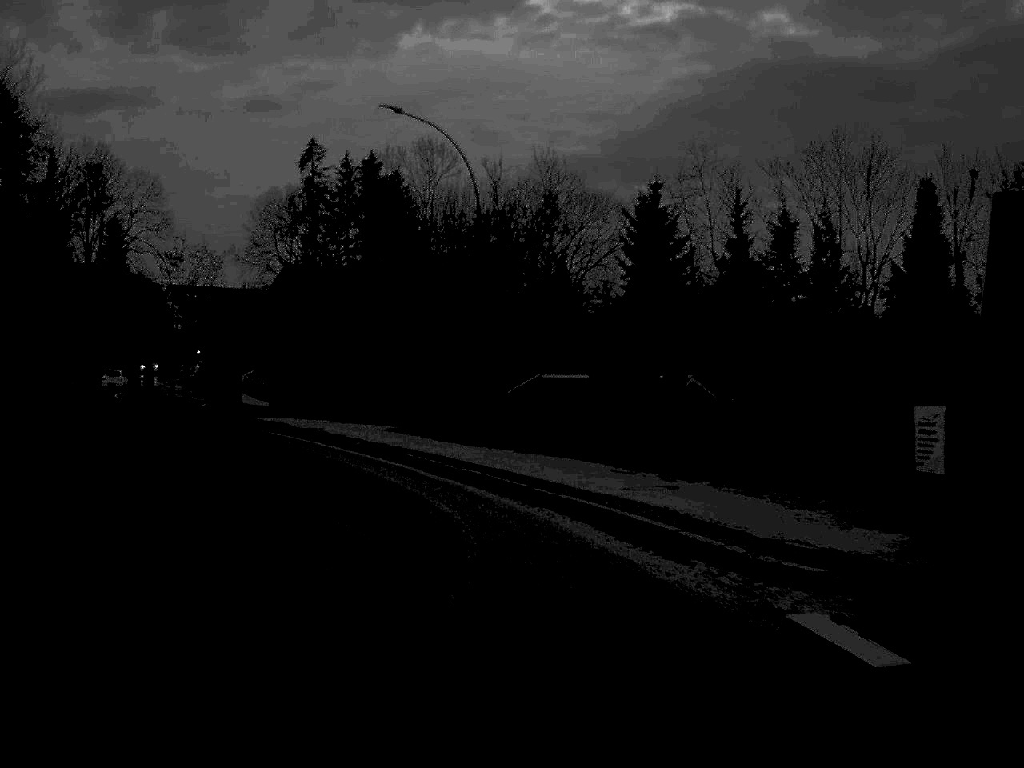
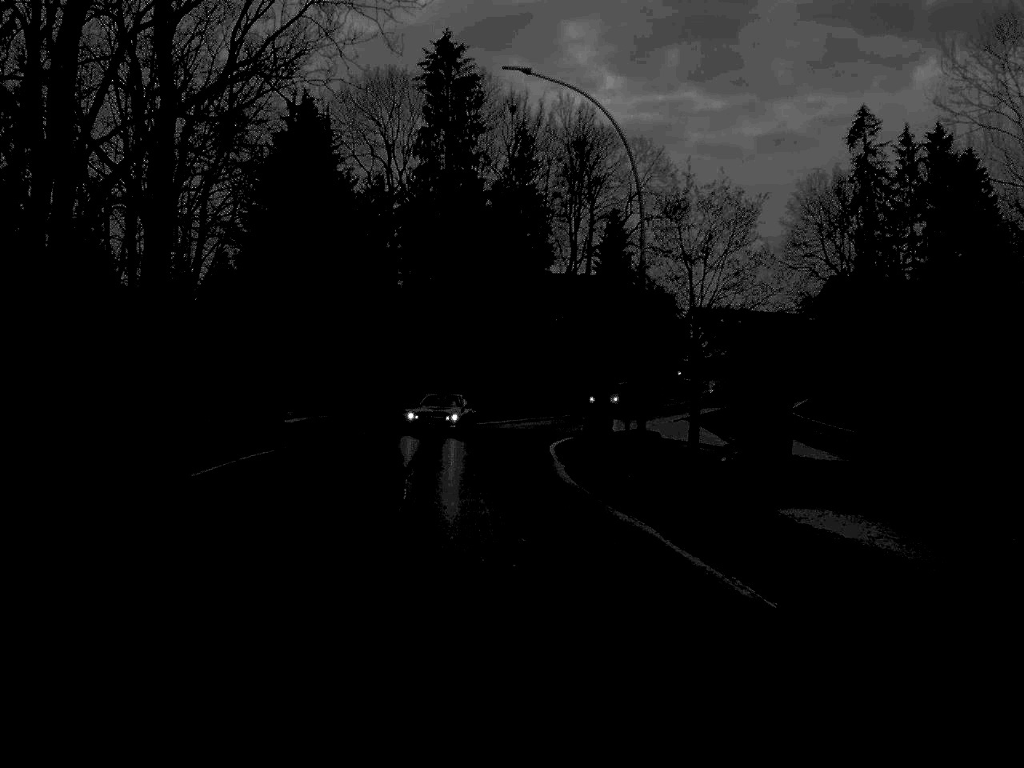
(-8.1, +35.7) m; -23°
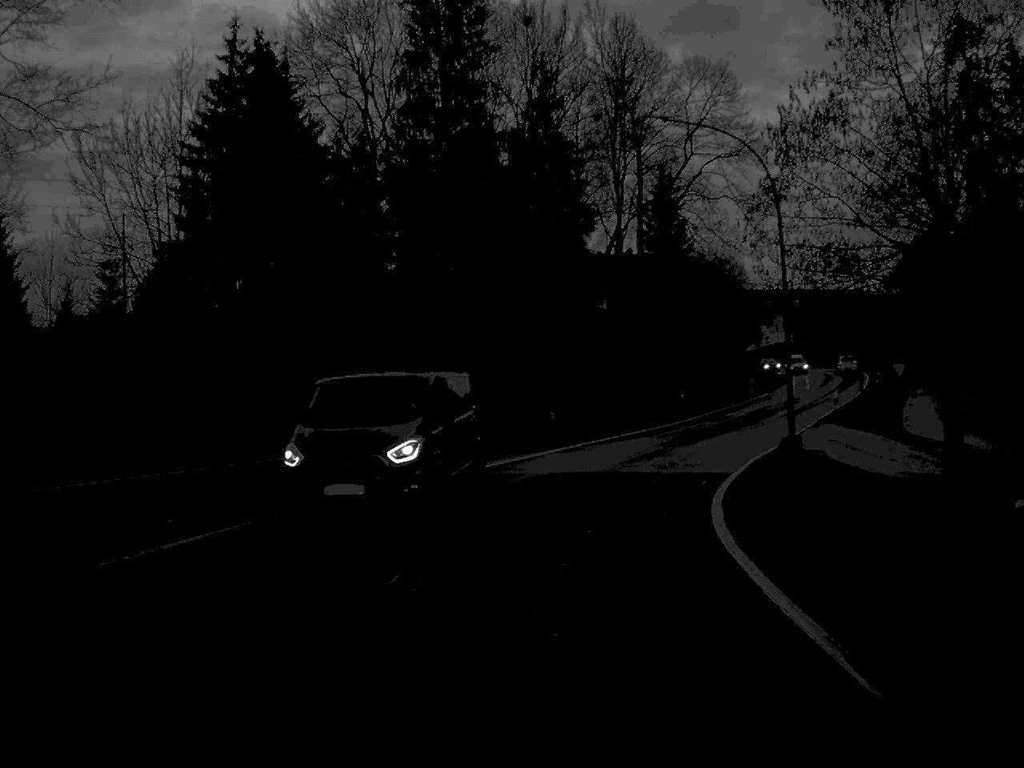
(-0.8, +26.7) m; -1°
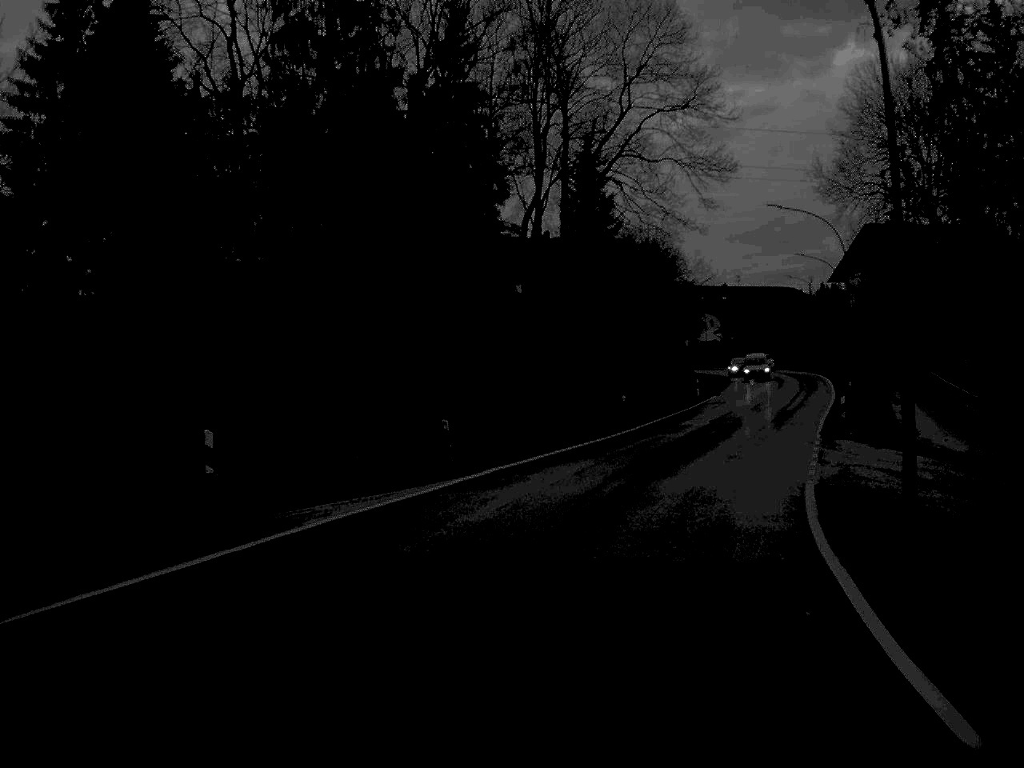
(+0.5, +14.6) m; +4°
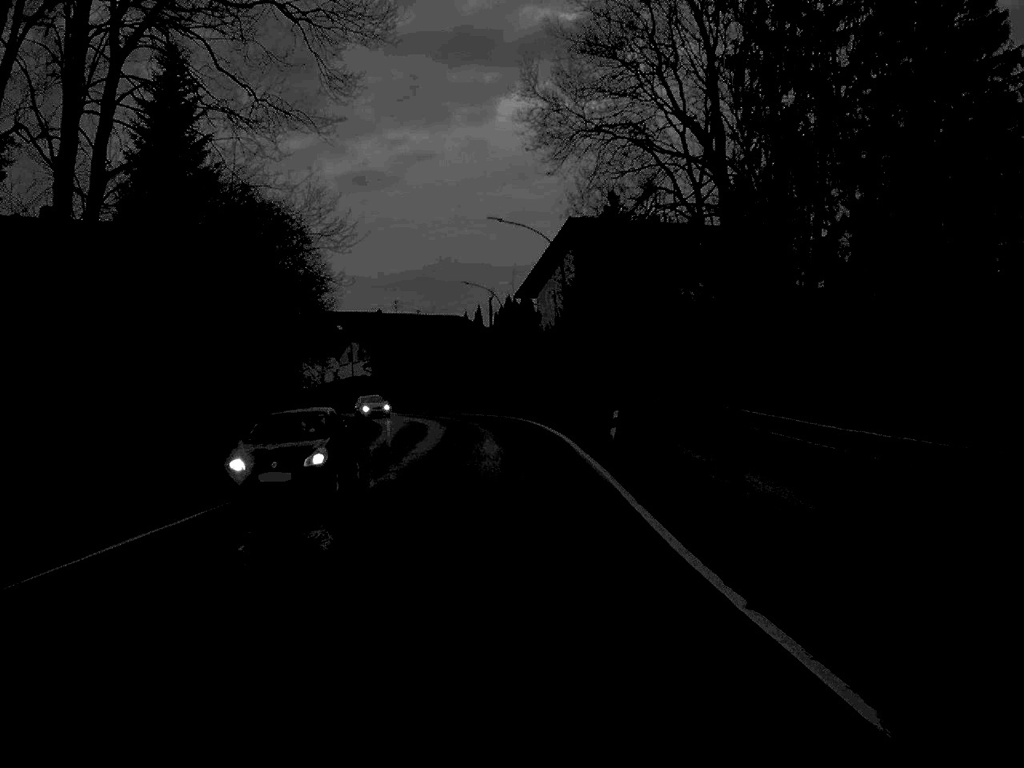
(+5.5, +33.5) m; +15°
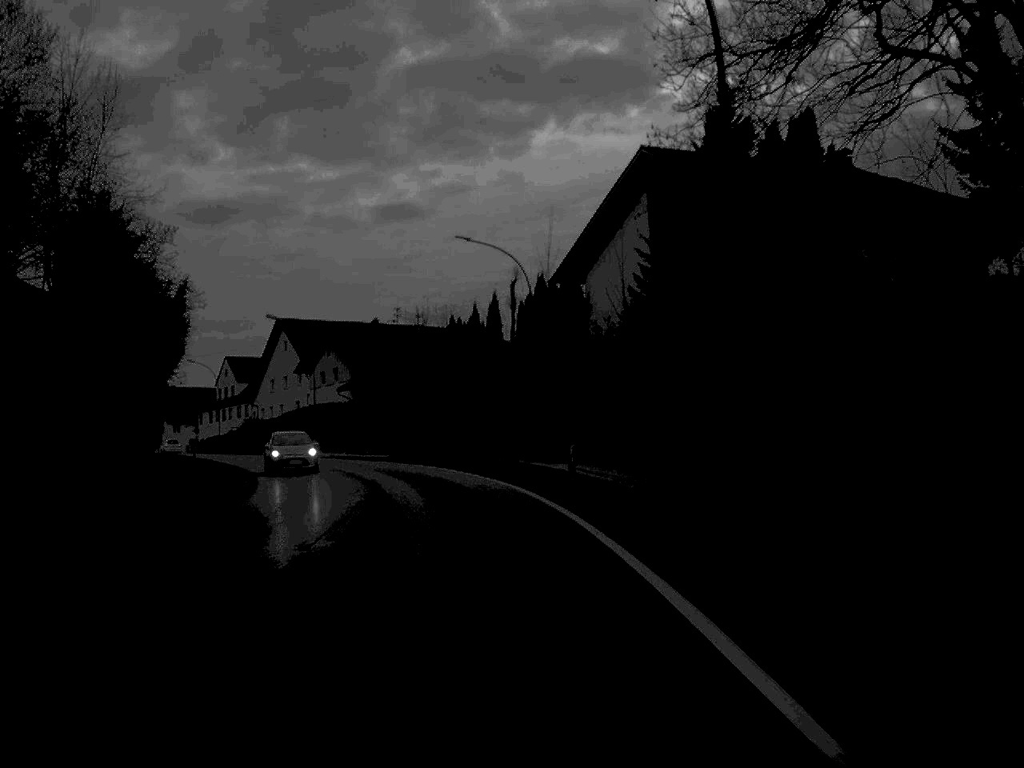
(-0.2, +36.8) m; -2°
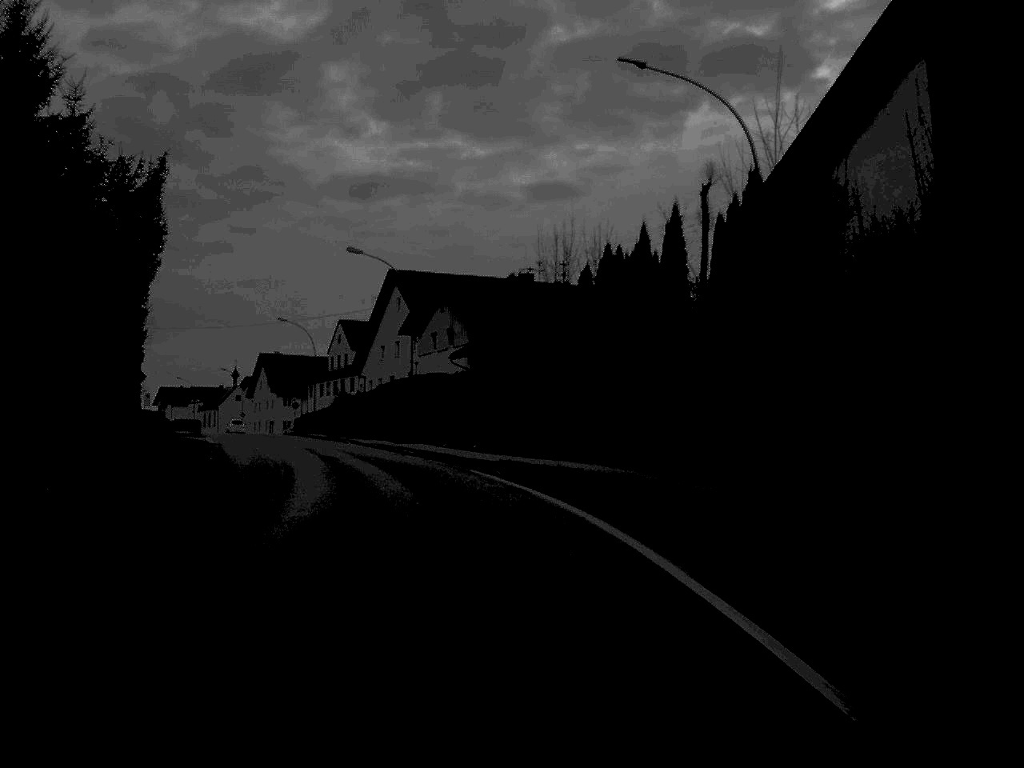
(-1.2, +23.3) m; -7°
